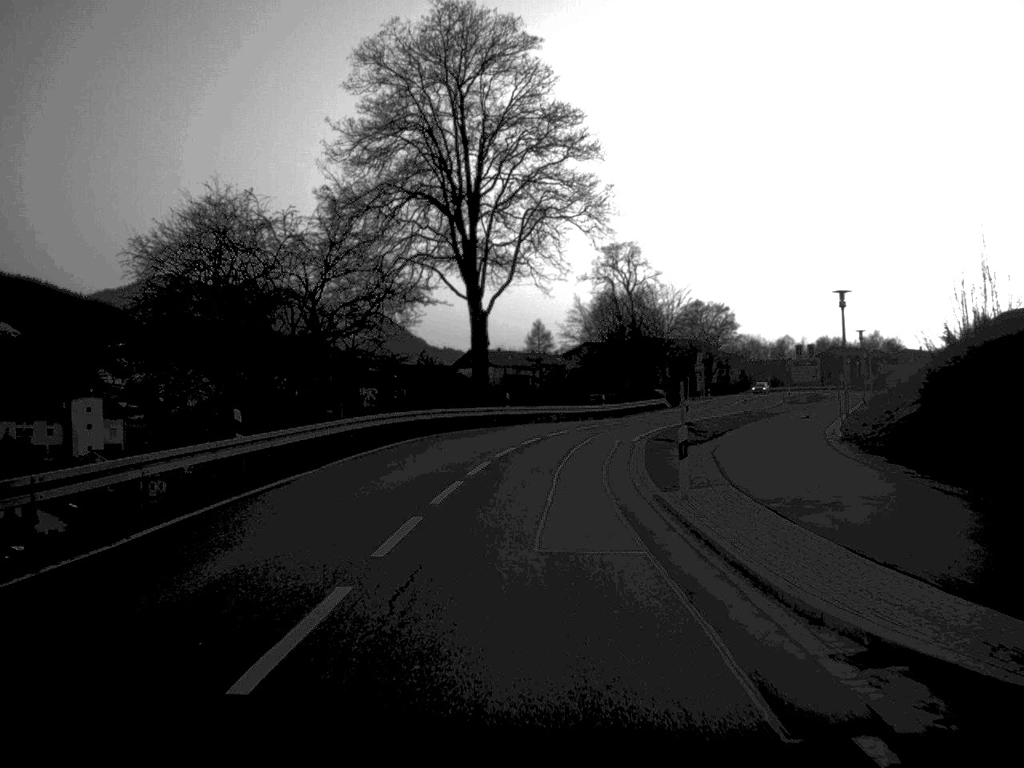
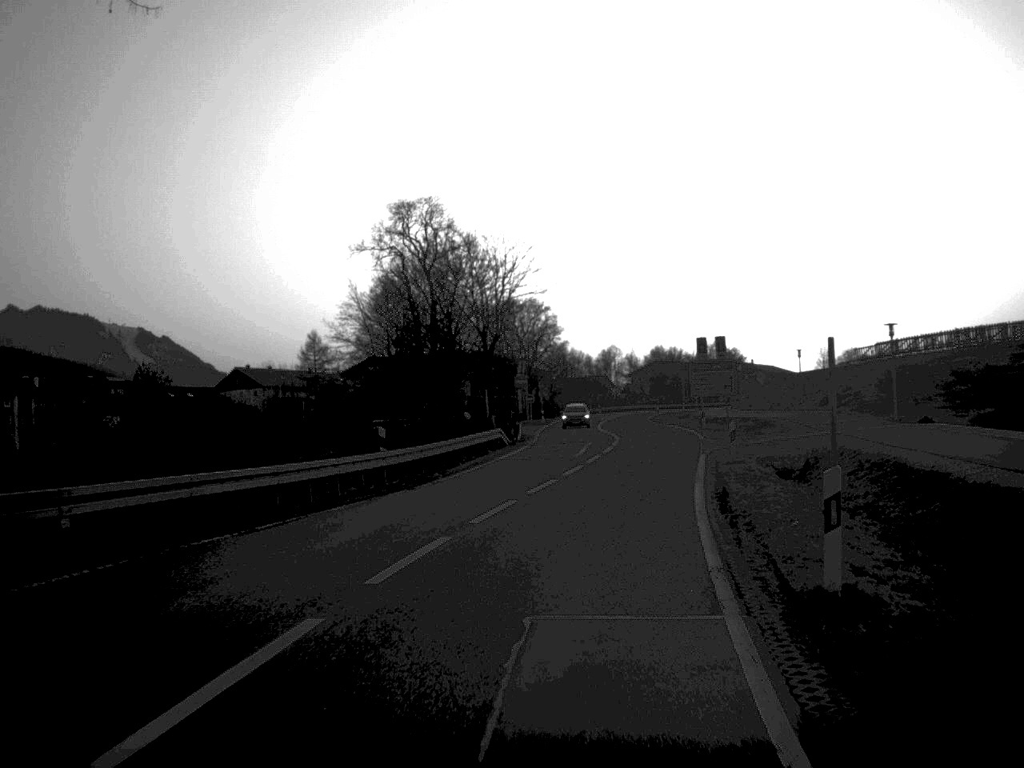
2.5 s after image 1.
(+2.8, +42.8) m; +10°
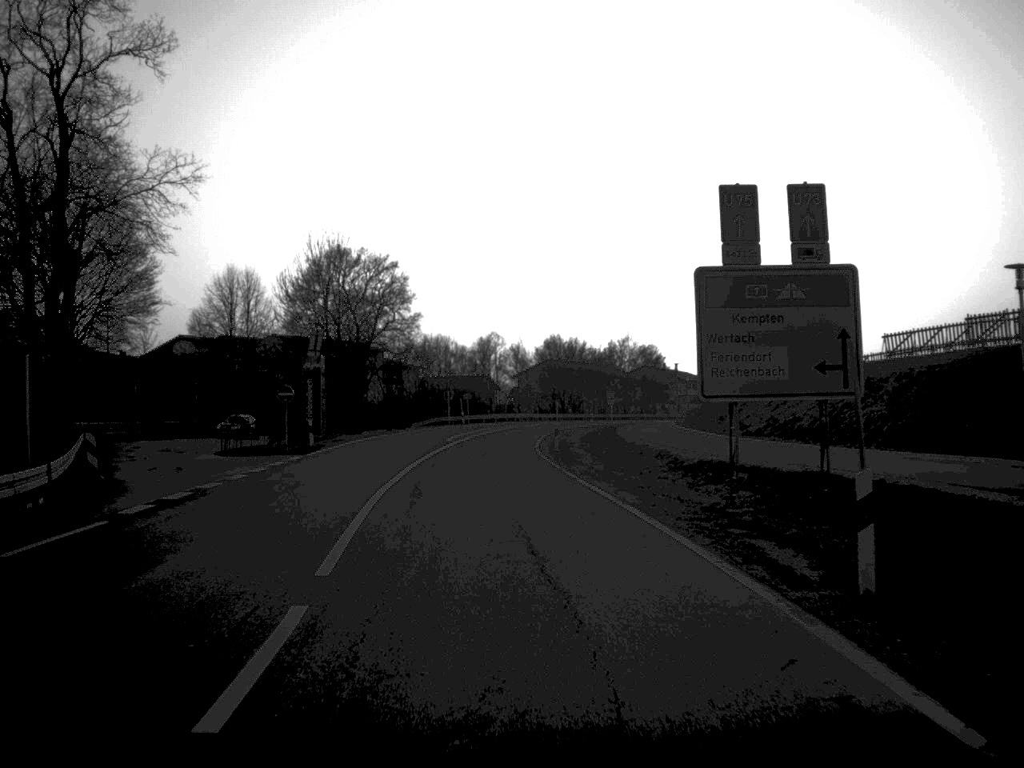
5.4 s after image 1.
(+4.8, +51.8) m; +5°
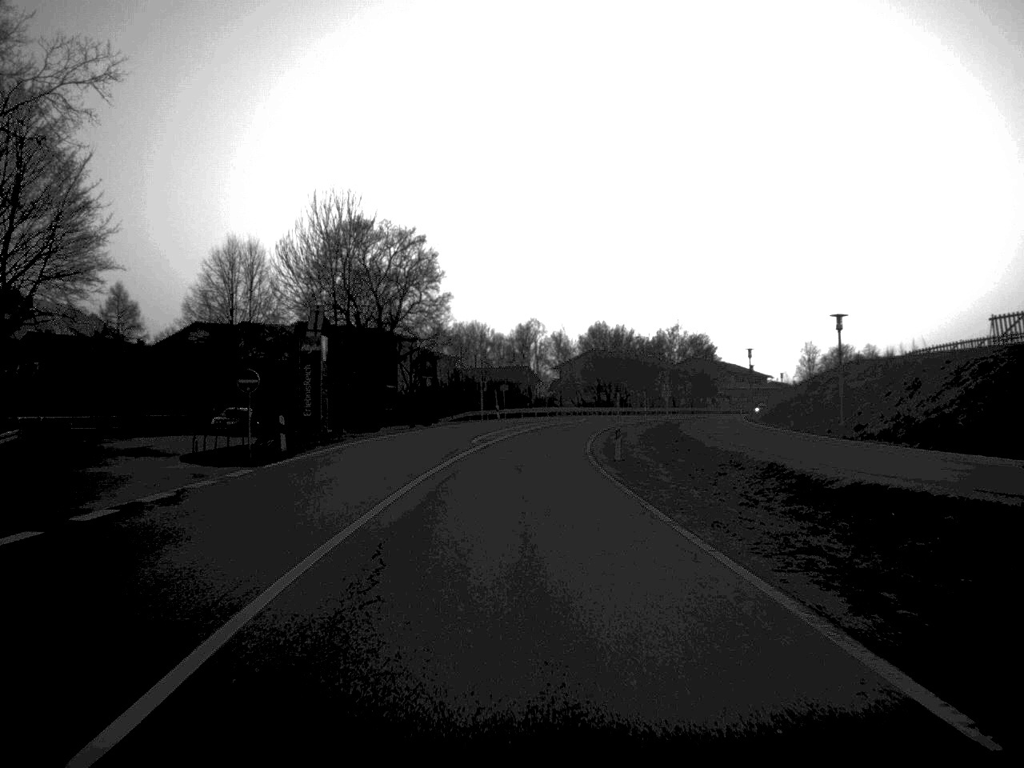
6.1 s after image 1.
(-0.2, +12.2) m; -2°
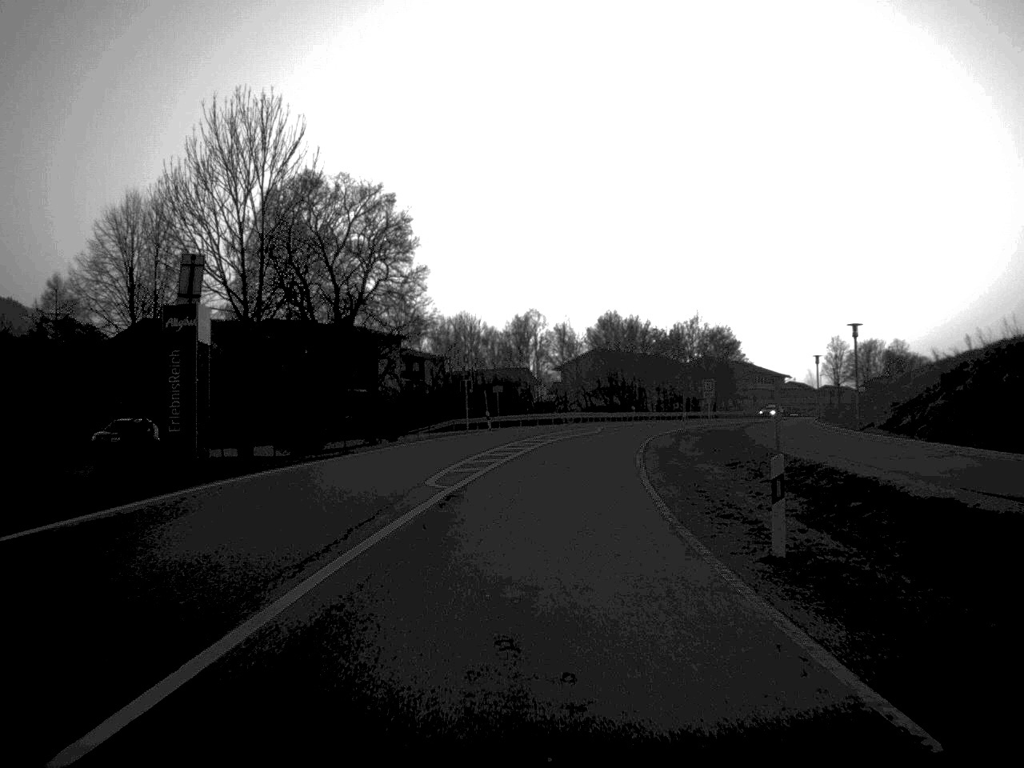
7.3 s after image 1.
(-0.1, +21.0) m; 0°
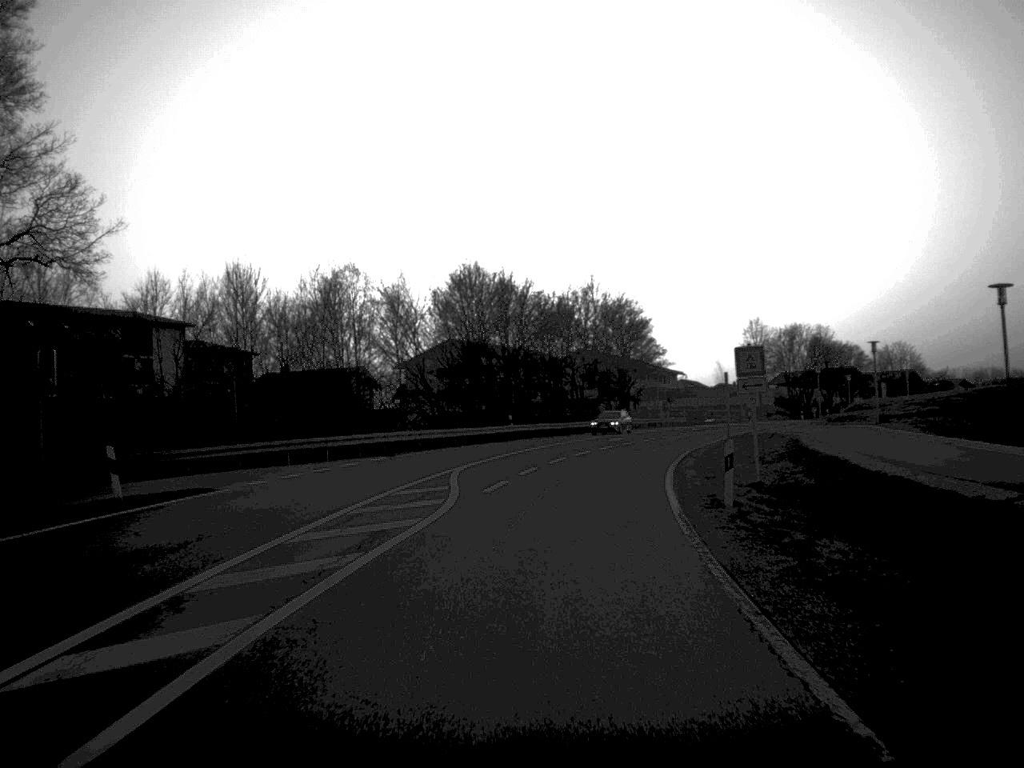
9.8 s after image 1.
(+2.4, +44.0) m; +7°
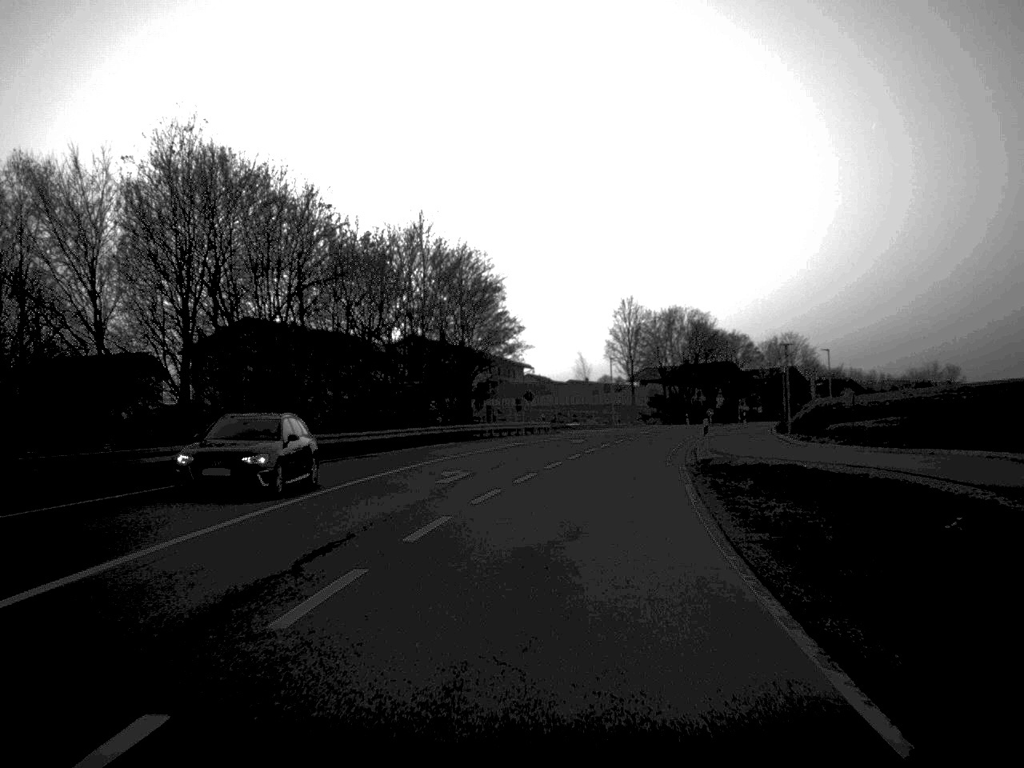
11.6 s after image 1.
(+2.1, +32.5) m; +7°
